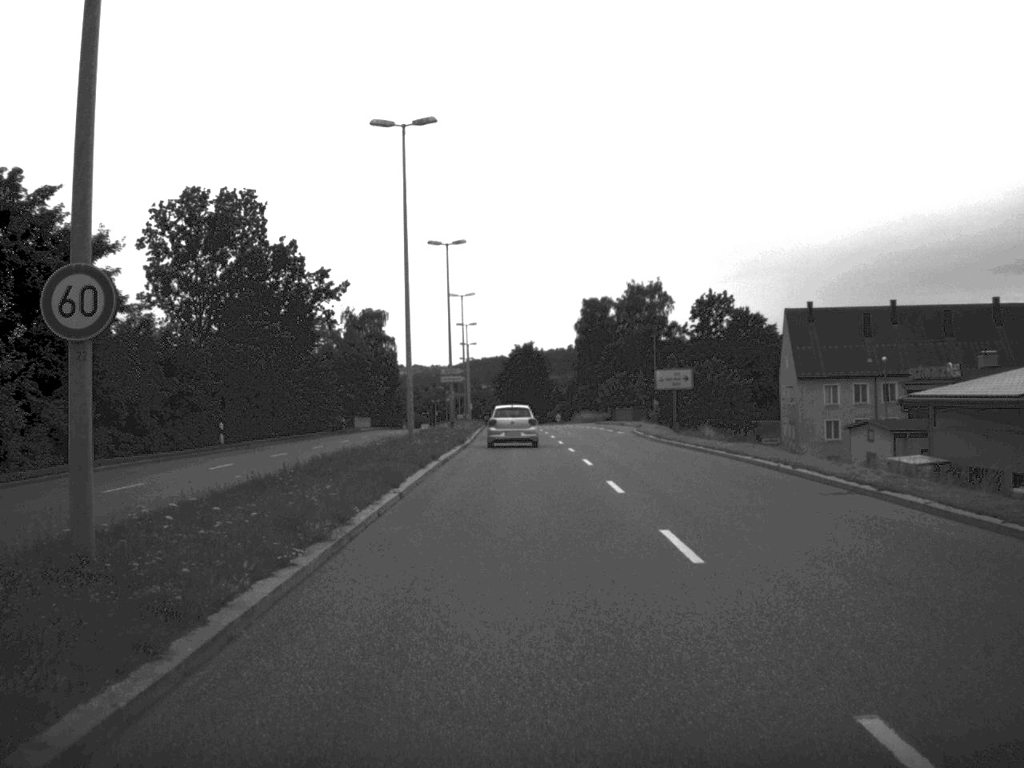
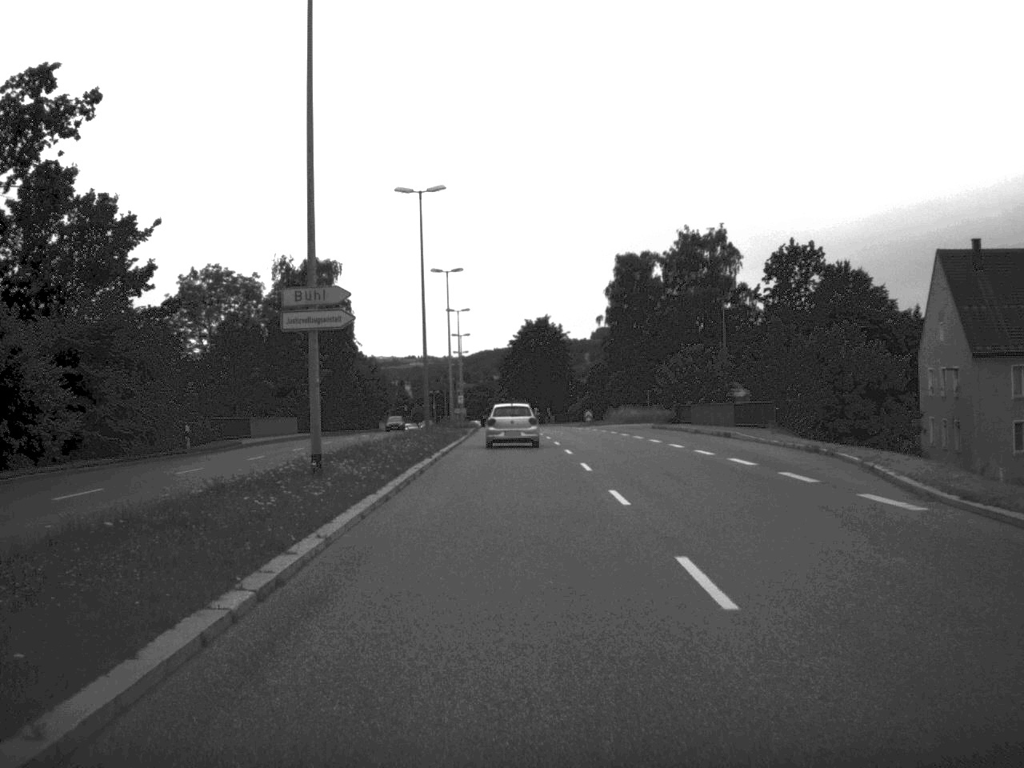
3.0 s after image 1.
(-0.2, +46.8) m; -1°
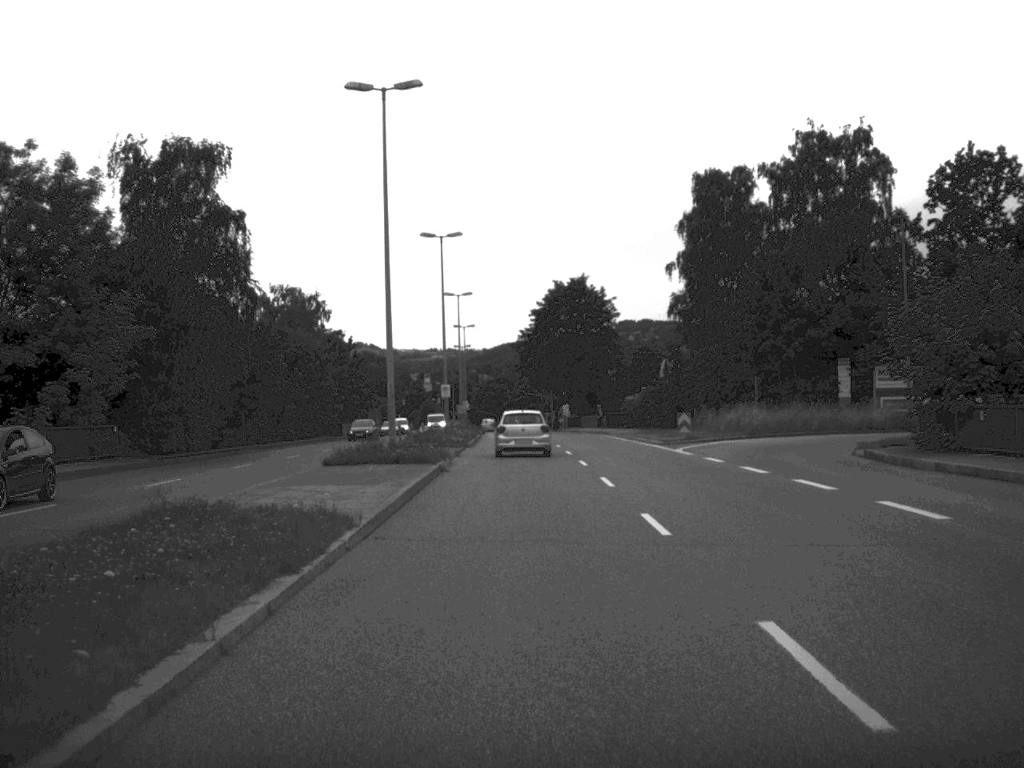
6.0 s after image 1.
(-0.6, +47.2) m; -1°
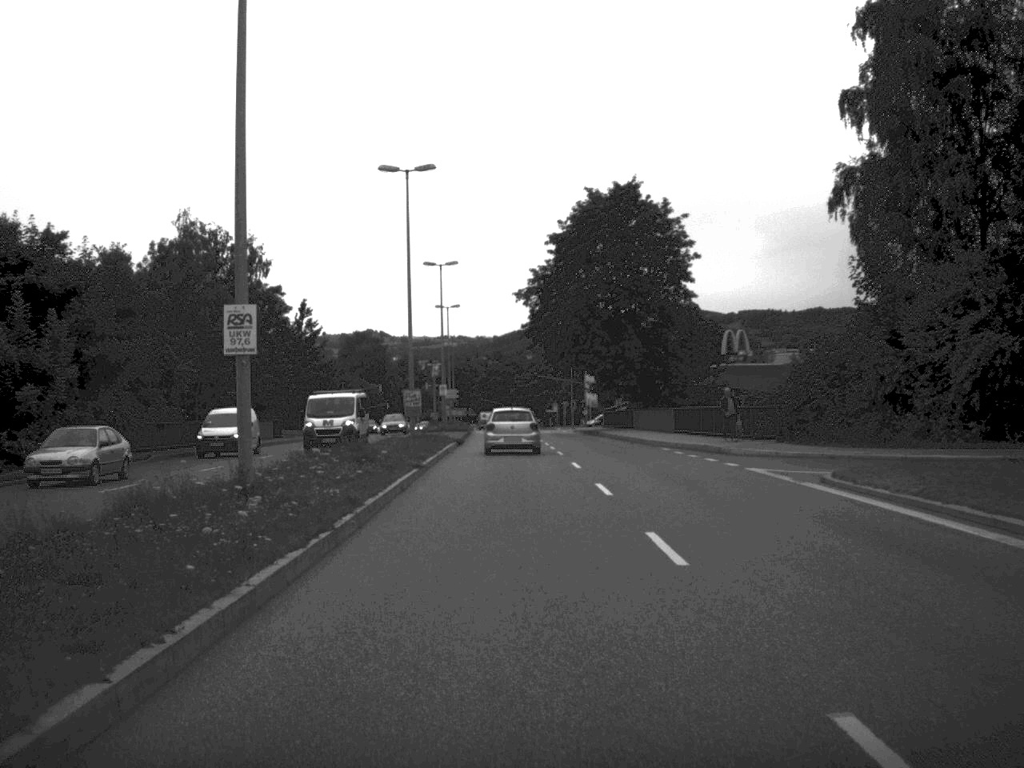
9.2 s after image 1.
(-0.3, +46.7) m; -1°
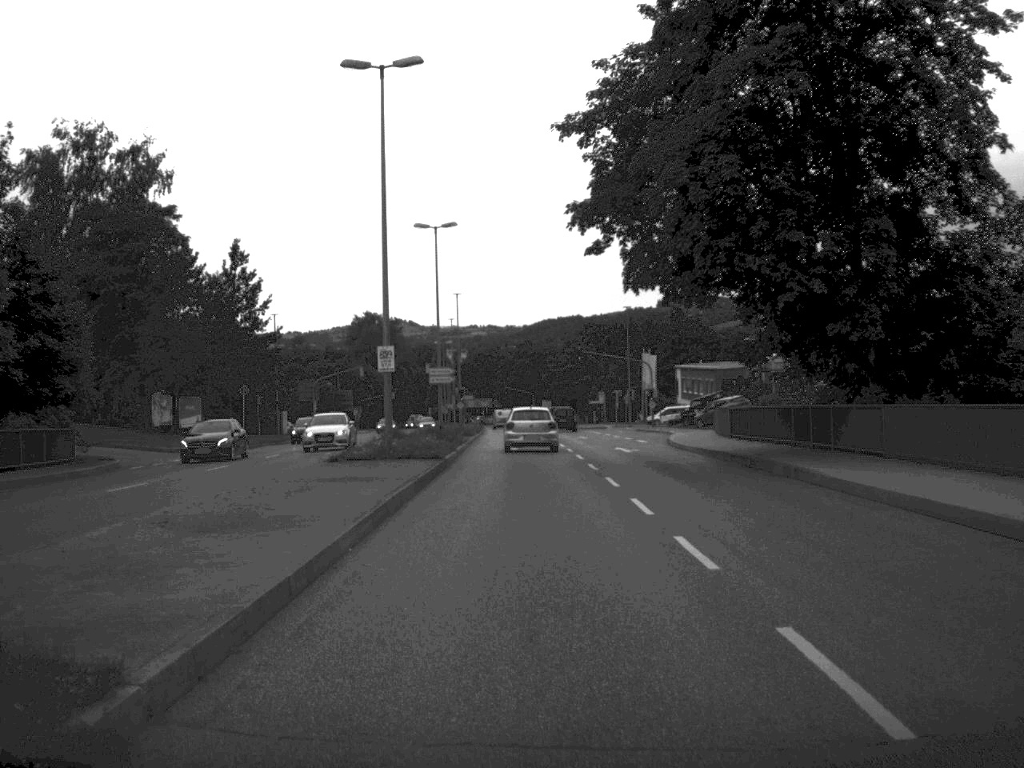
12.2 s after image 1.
(-0.8, +44.2) m; -1°
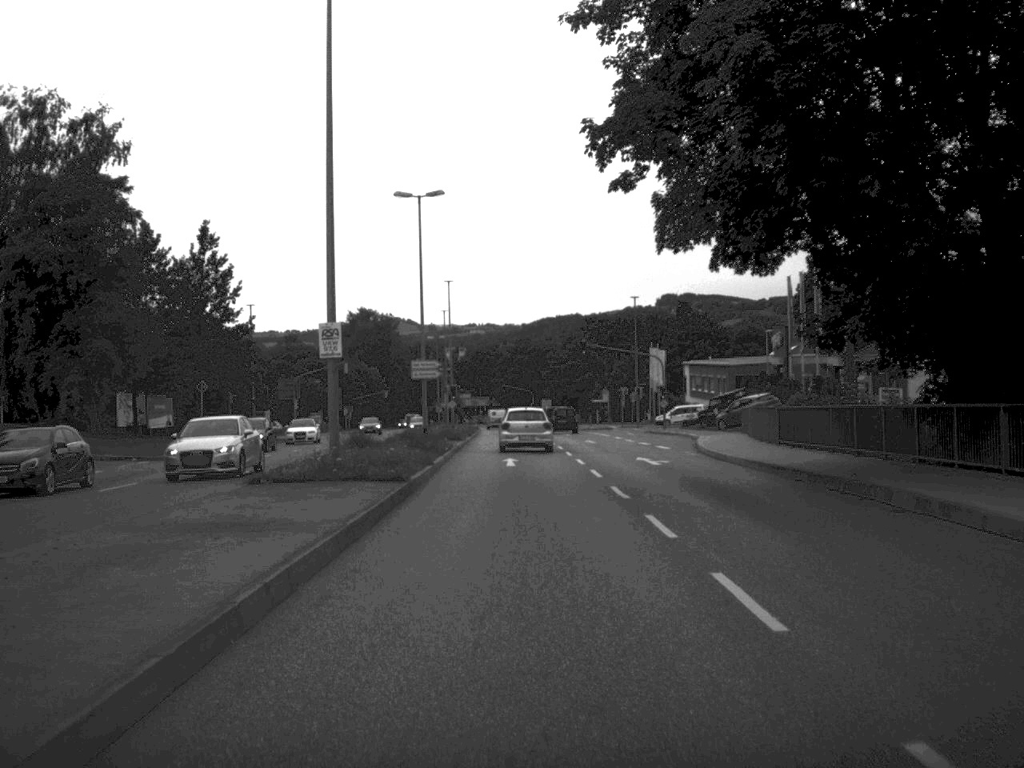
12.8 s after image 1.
(0.0, +8.9) m; 0°
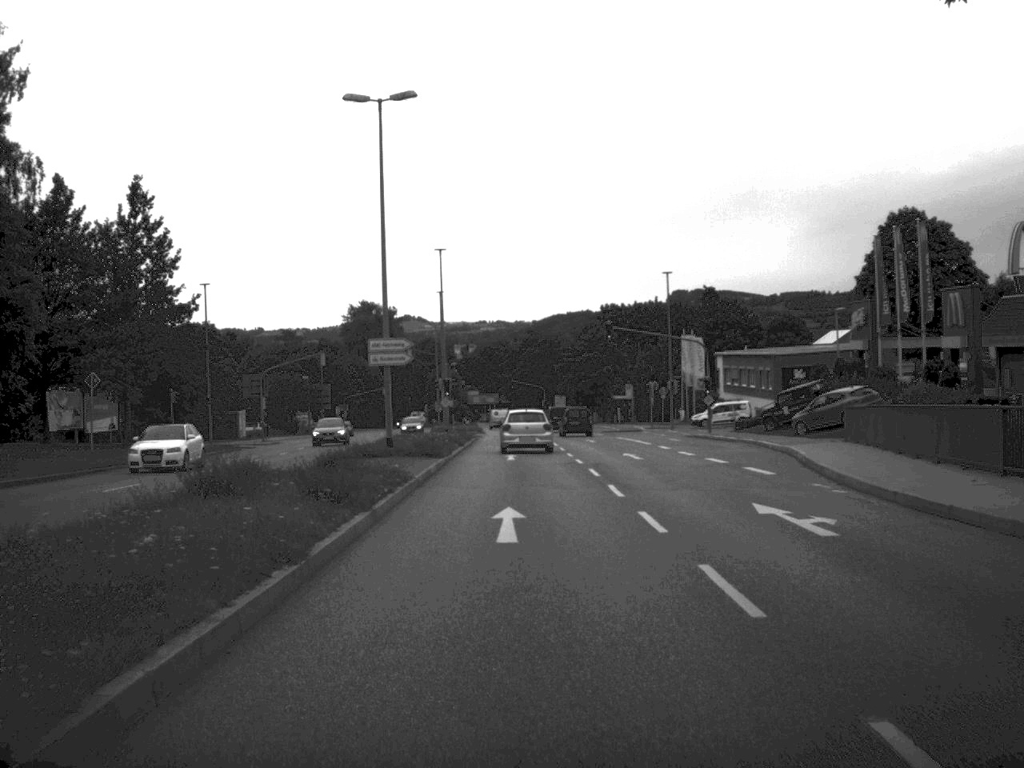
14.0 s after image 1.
(-0.1, +17.0) m; -1°
